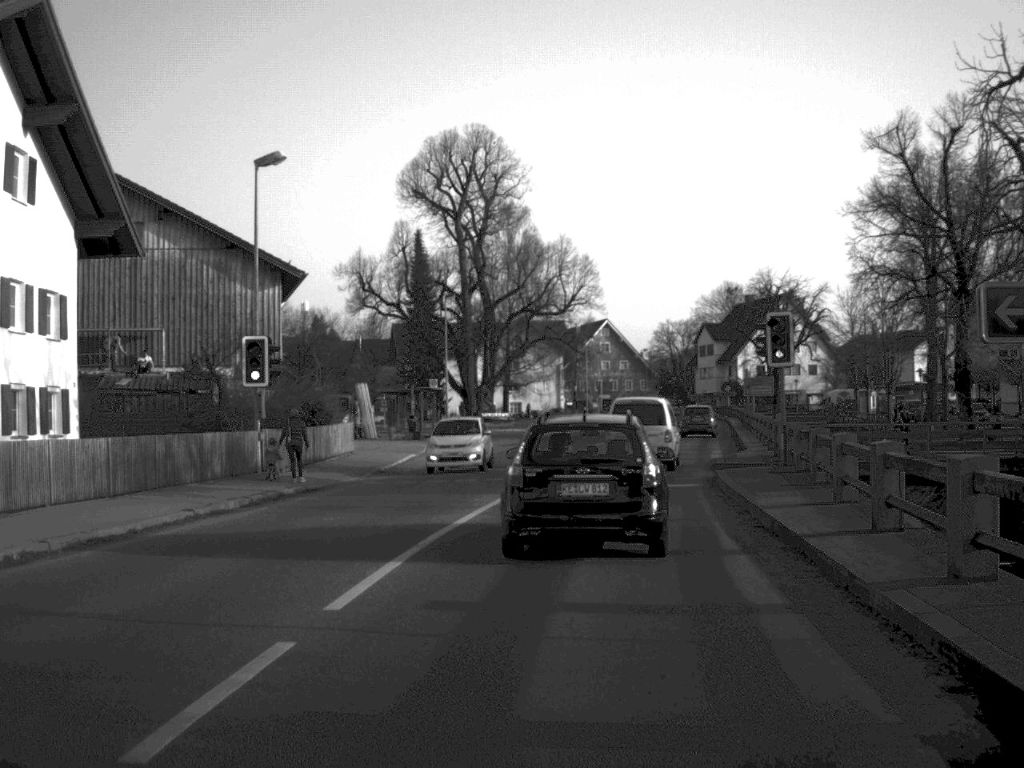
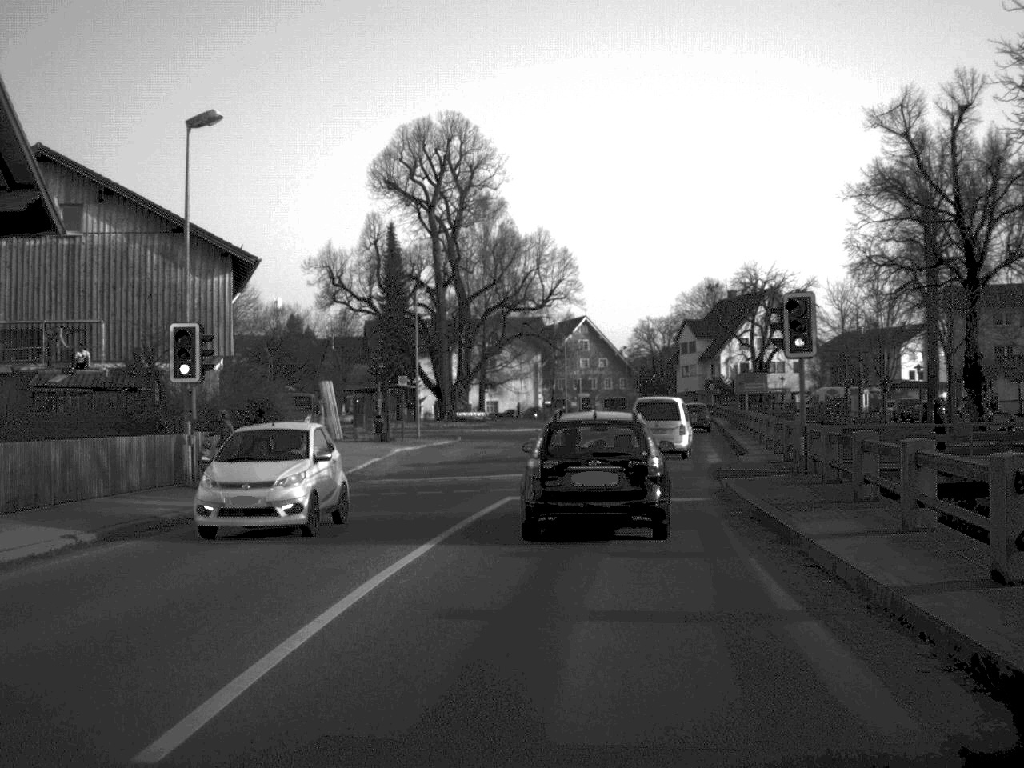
(0.0, +4.4) m; +1°
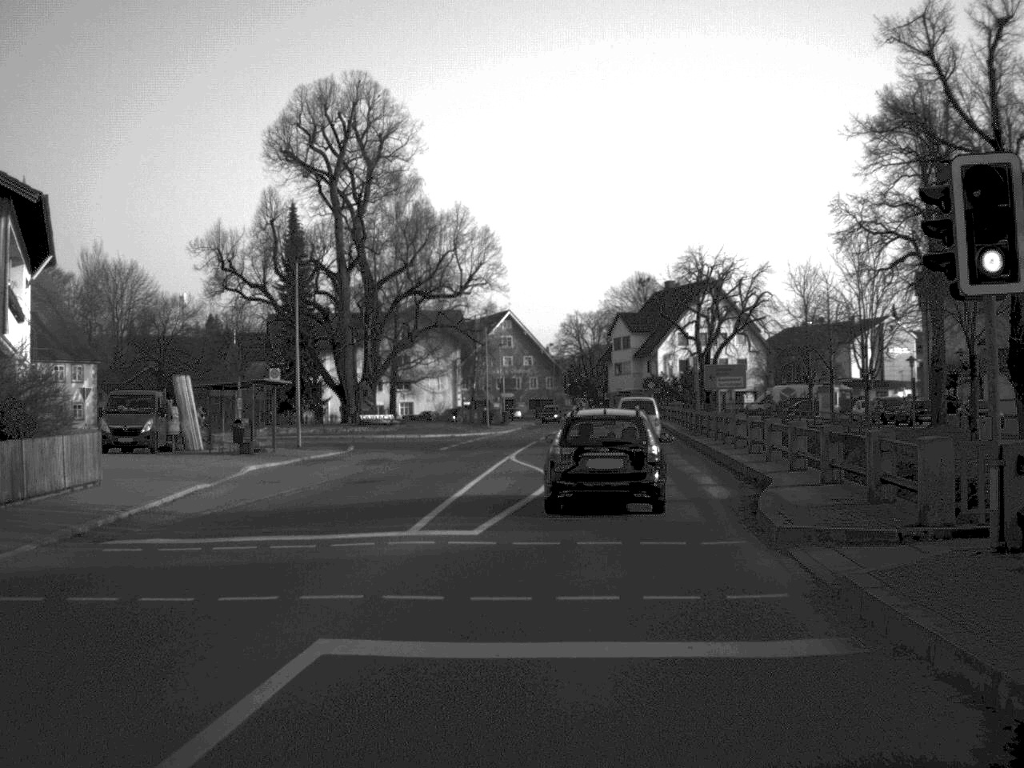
(+0.5, +13.6) m; +4°
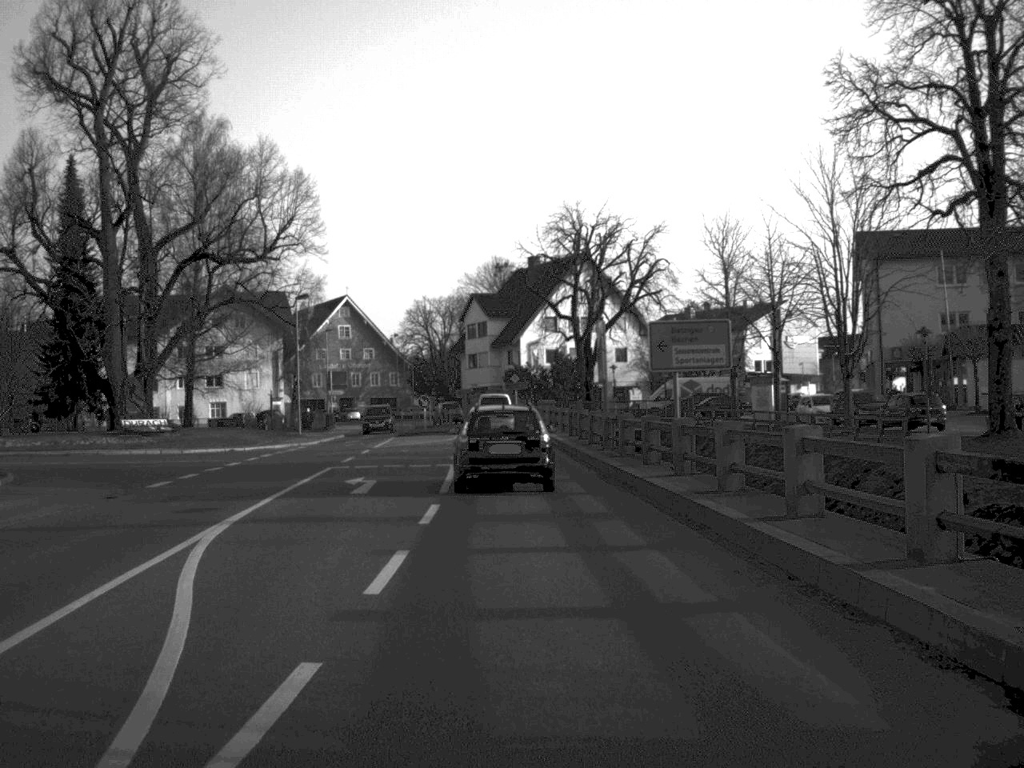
(+1.5, +23.4) m; +6°
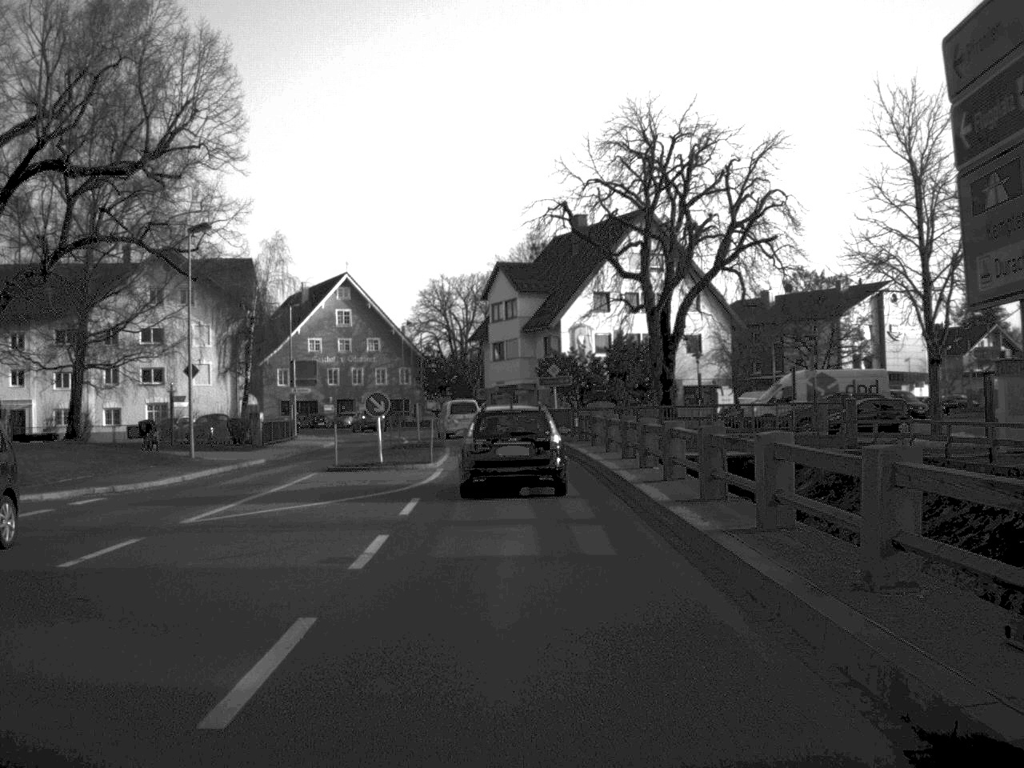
(-0.2, +28.8) m; -2°
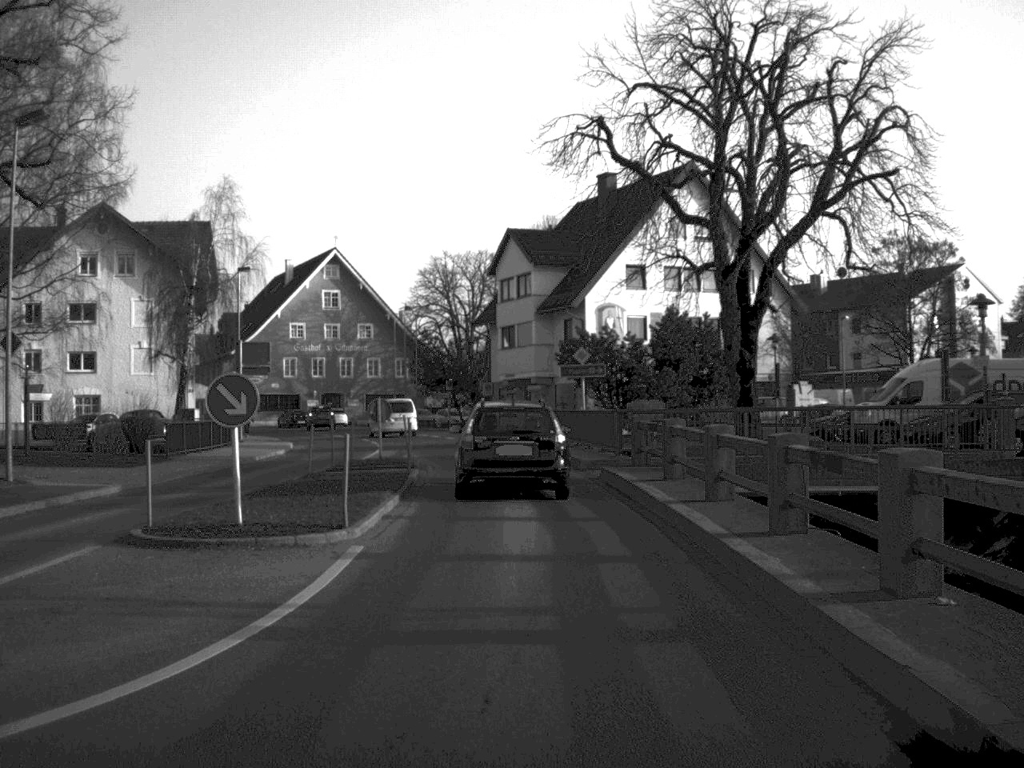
(-0.1, +16.3) m; -1°
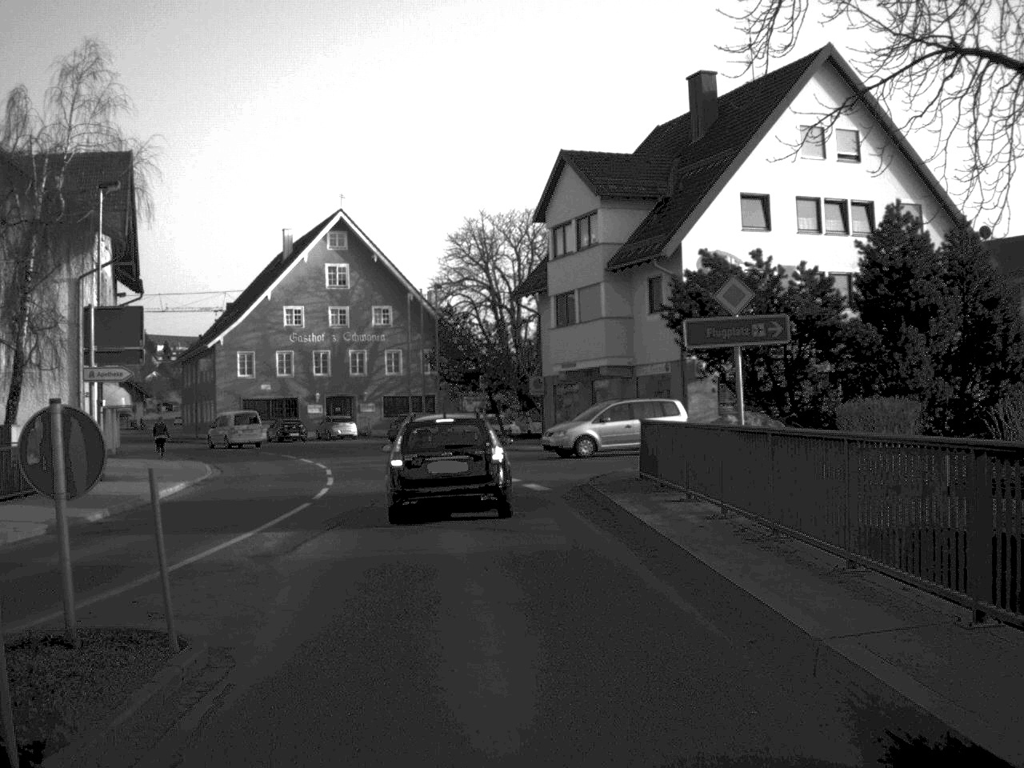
(-0.3, +23.8) m; -3°
